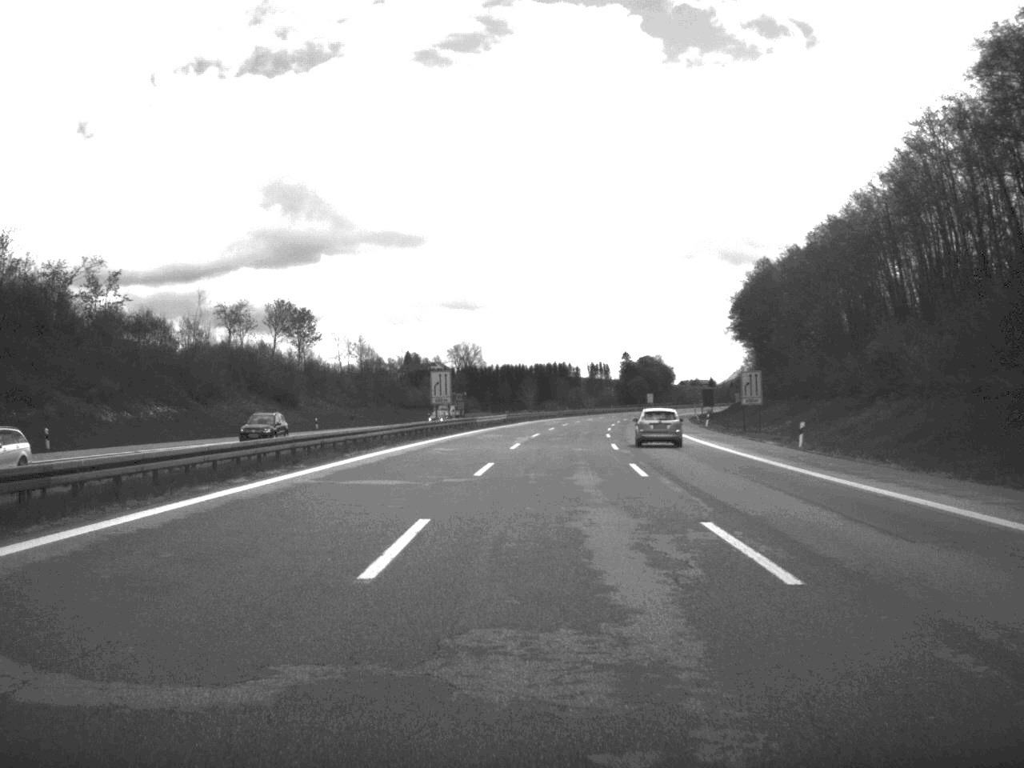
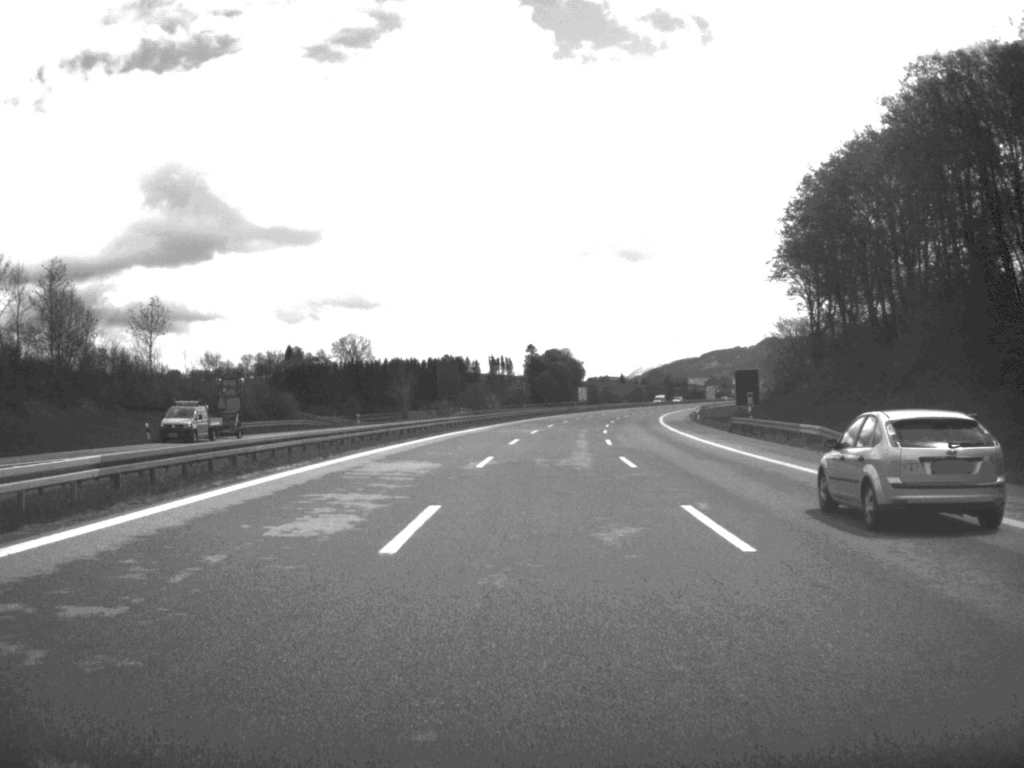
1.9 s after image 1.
(+3.3, +84.1) m; +4°
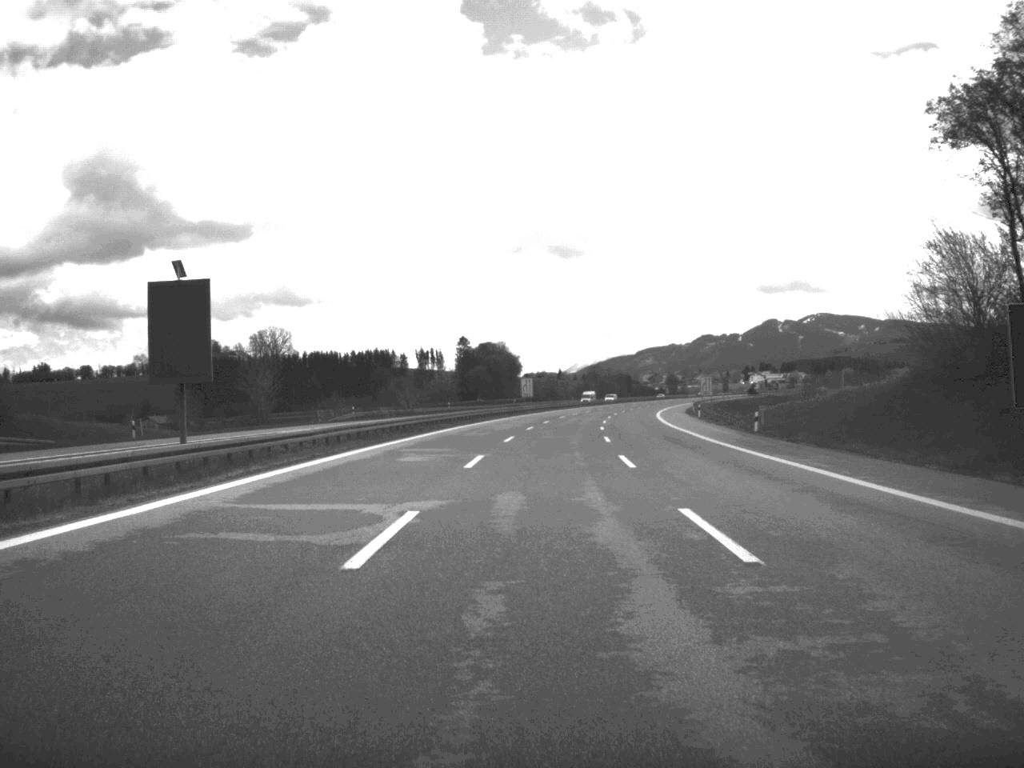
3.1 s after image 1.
(+1.3, +53.1) m; +3°
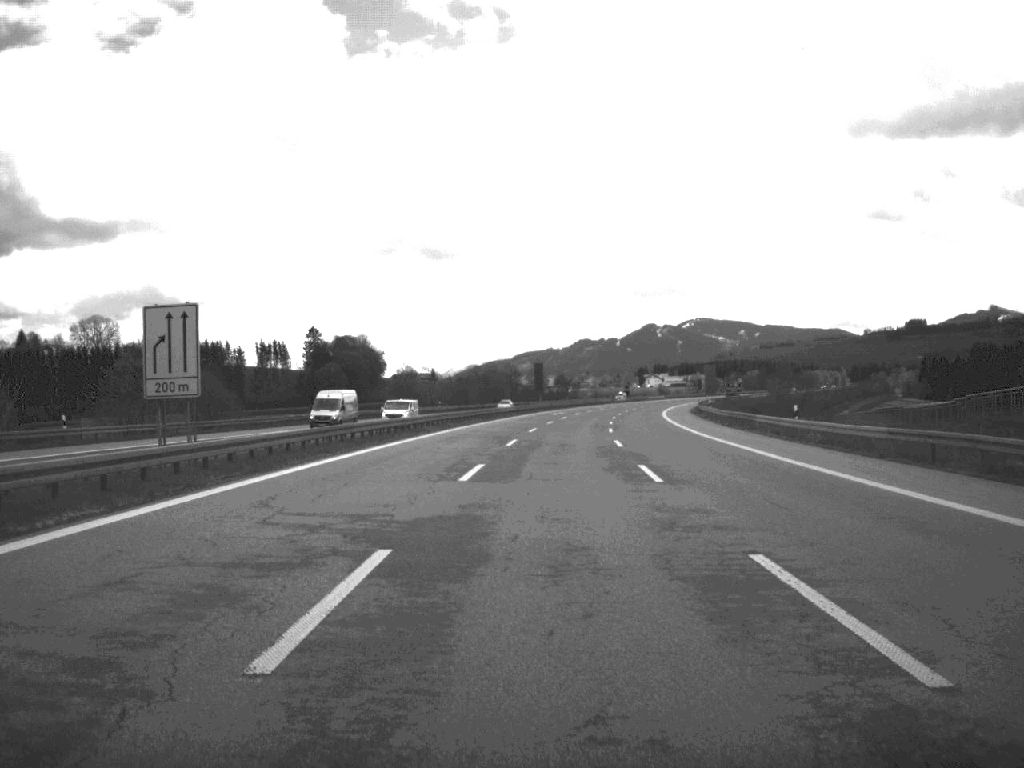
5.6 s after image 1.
(+5.1, +108.3) m; +5°
